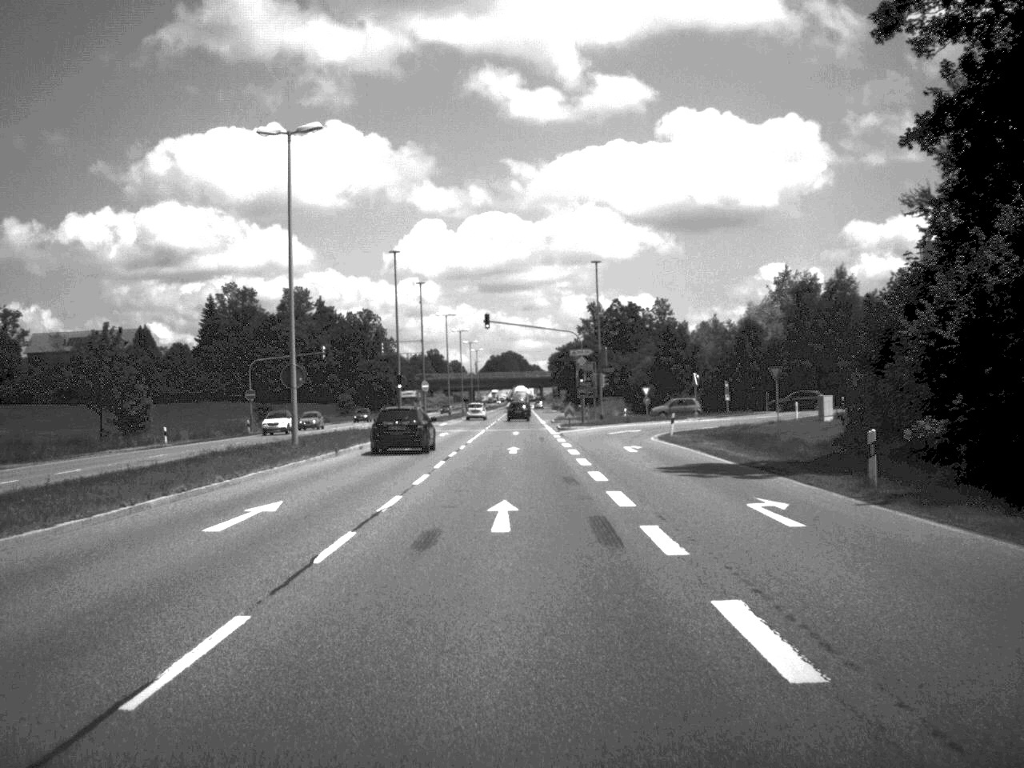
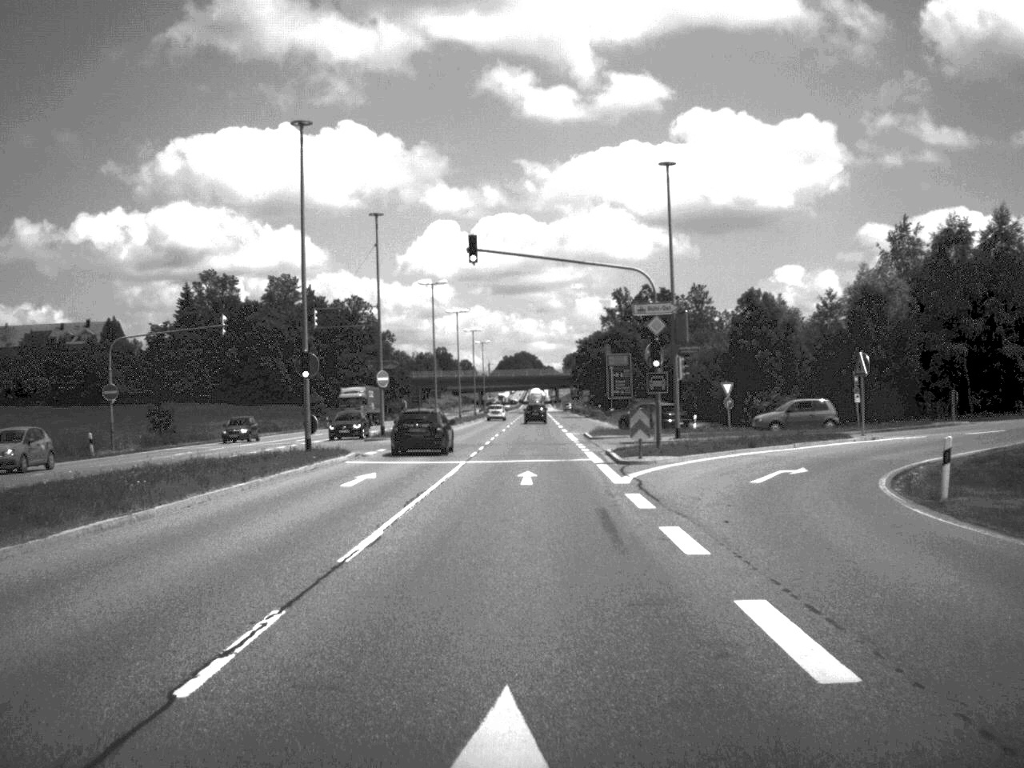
(-0.3, +35.4) m; -1°
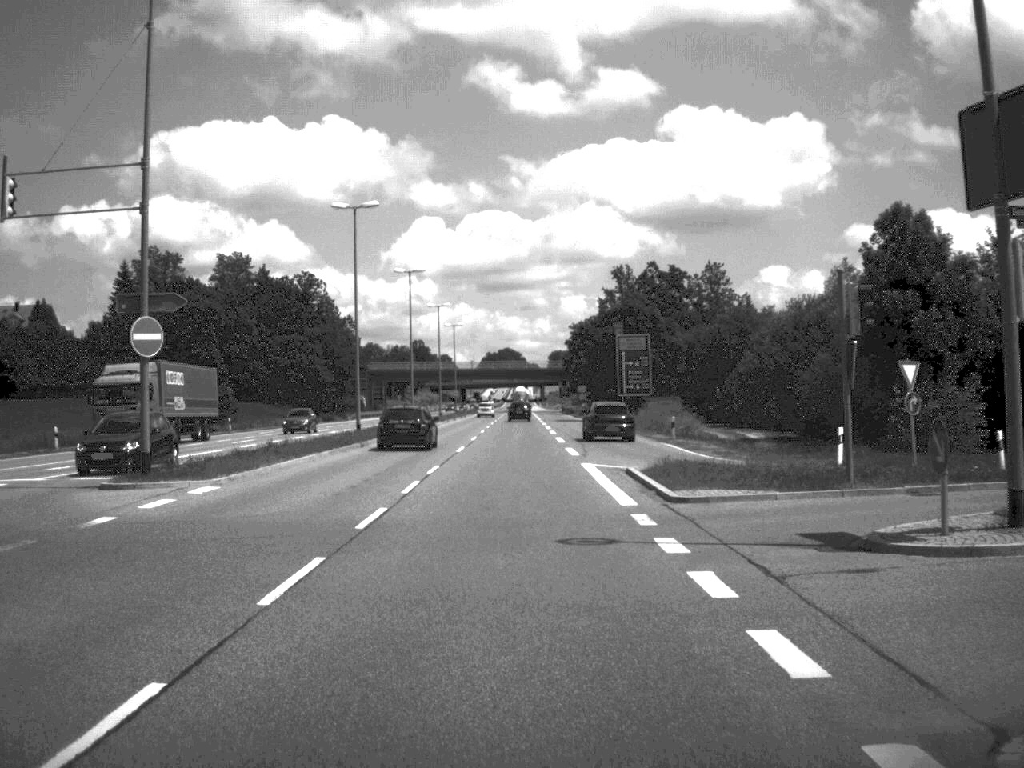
(+0.2, +34.6) m; +1°
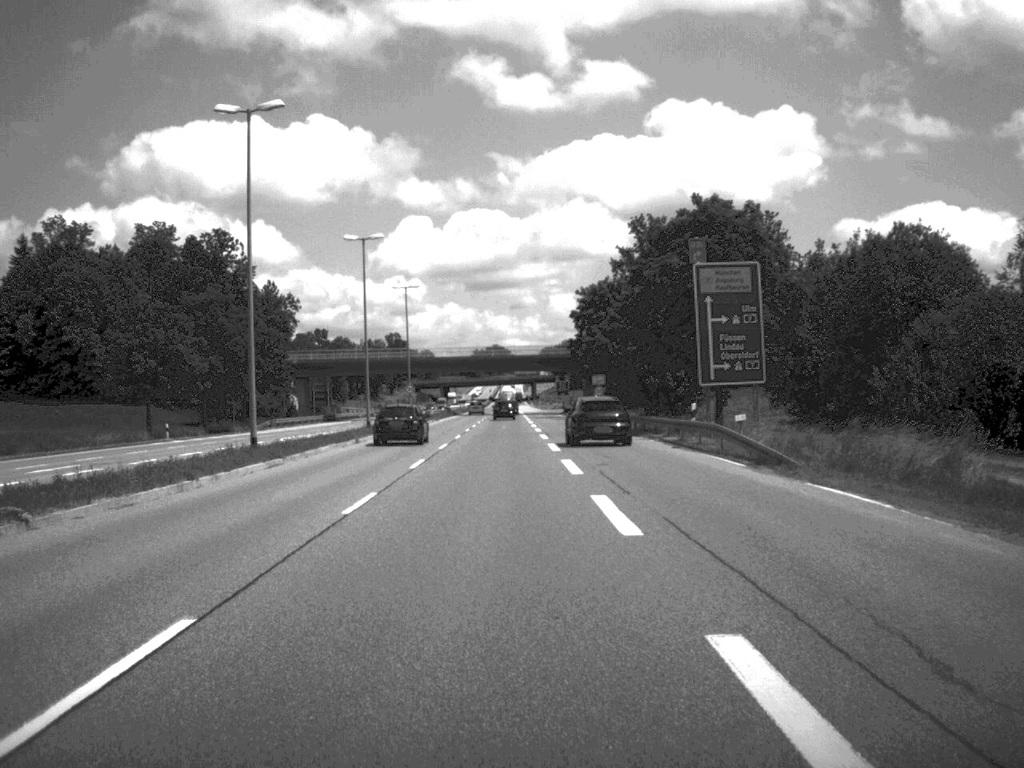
(0.0, +47.6) m; 0°
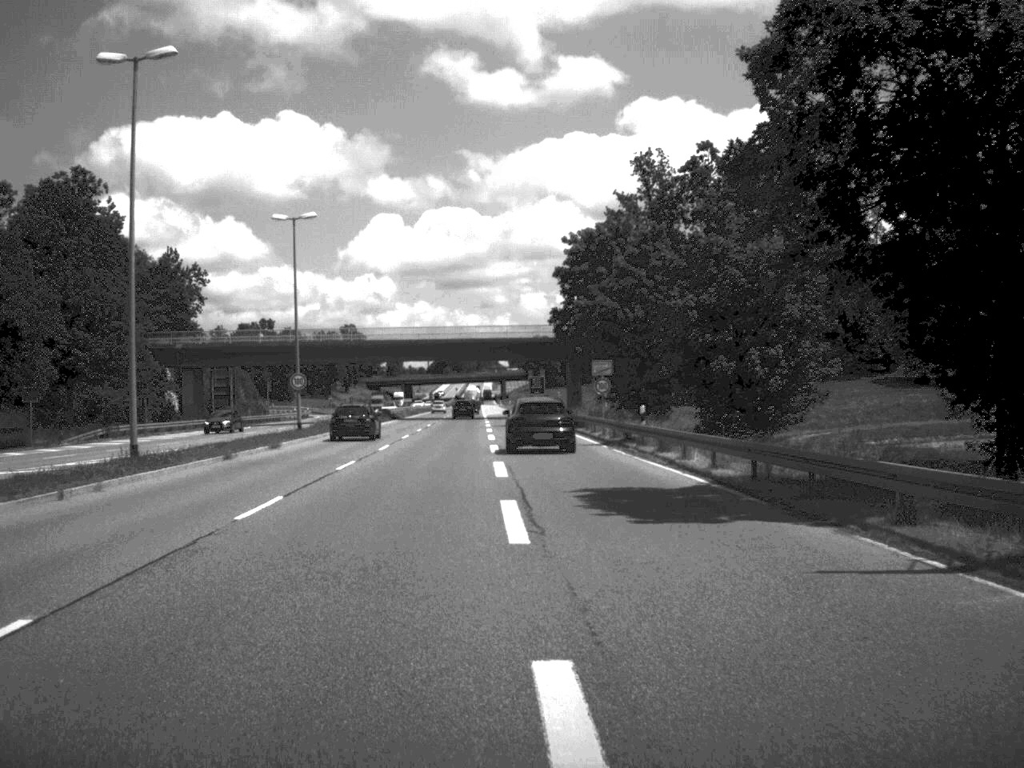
(+0.4, +36.4) m; +1°
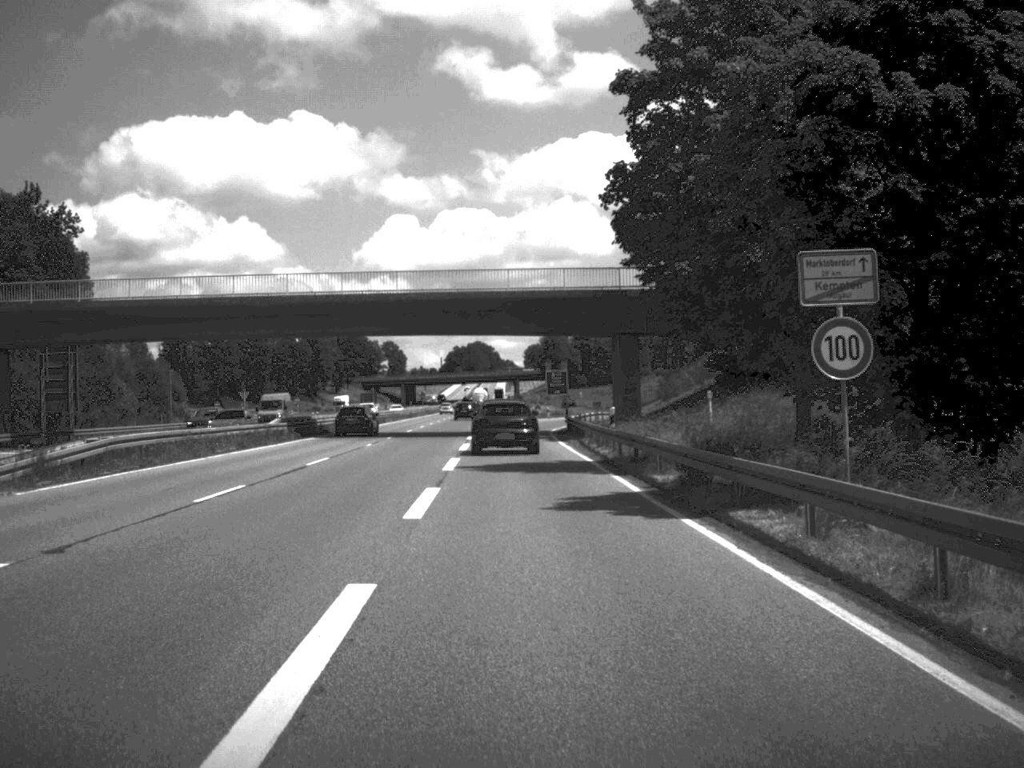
(-0.1, +44.5) m; -1°
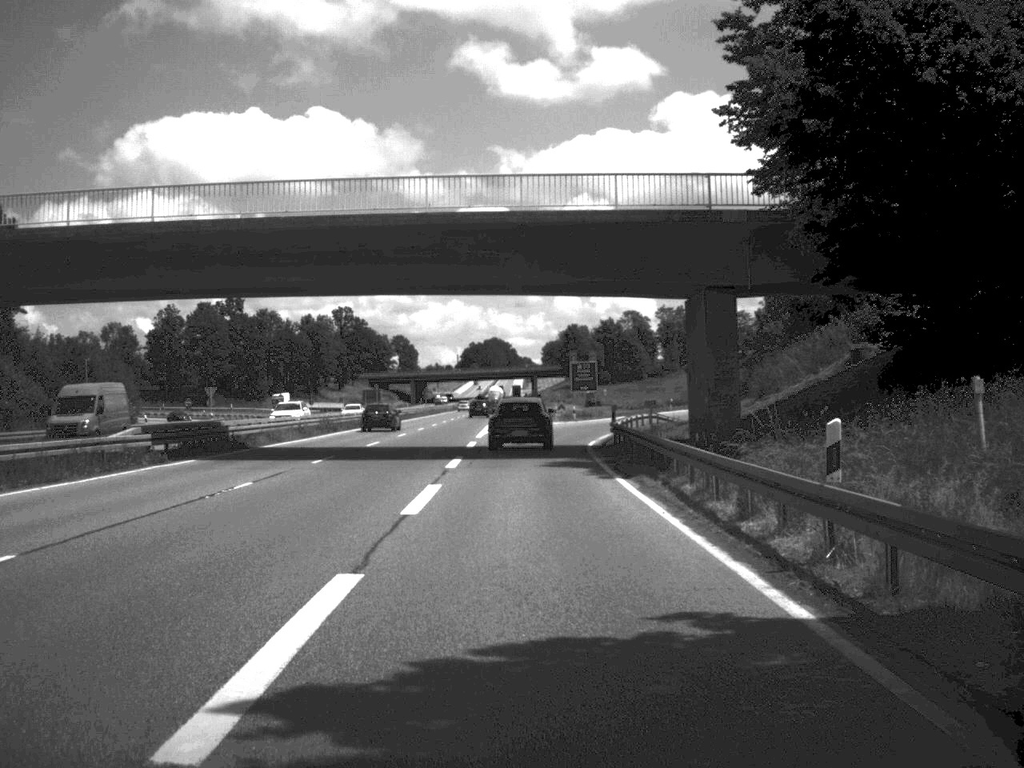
(-0.2, +23.3) m; -1°
